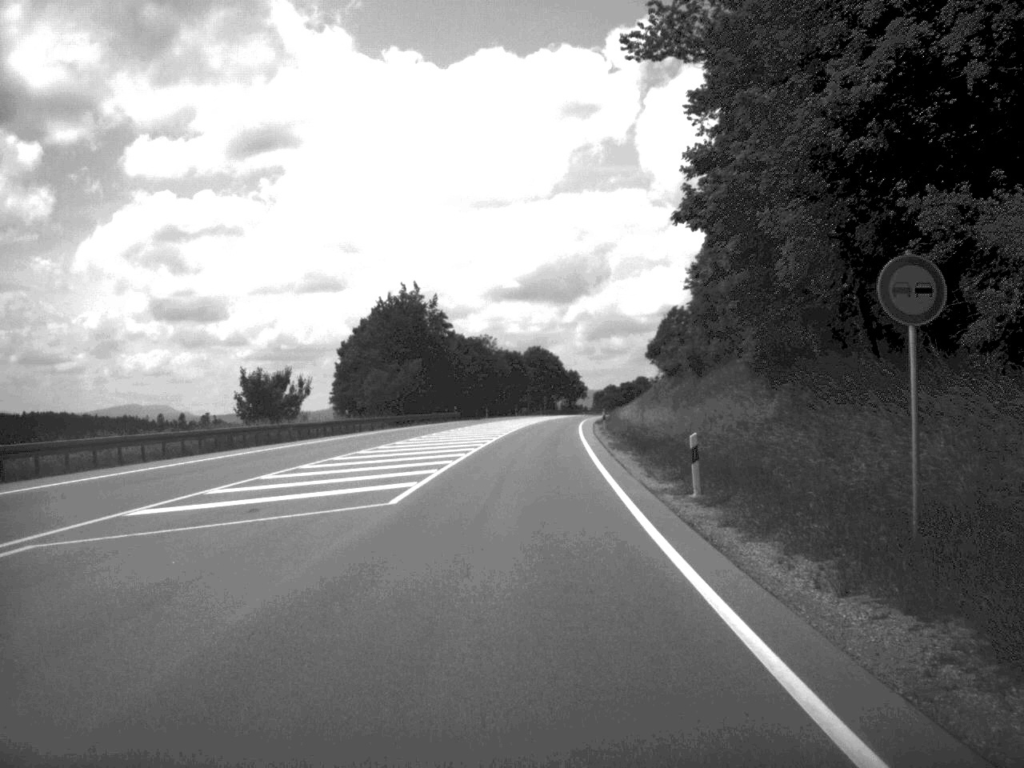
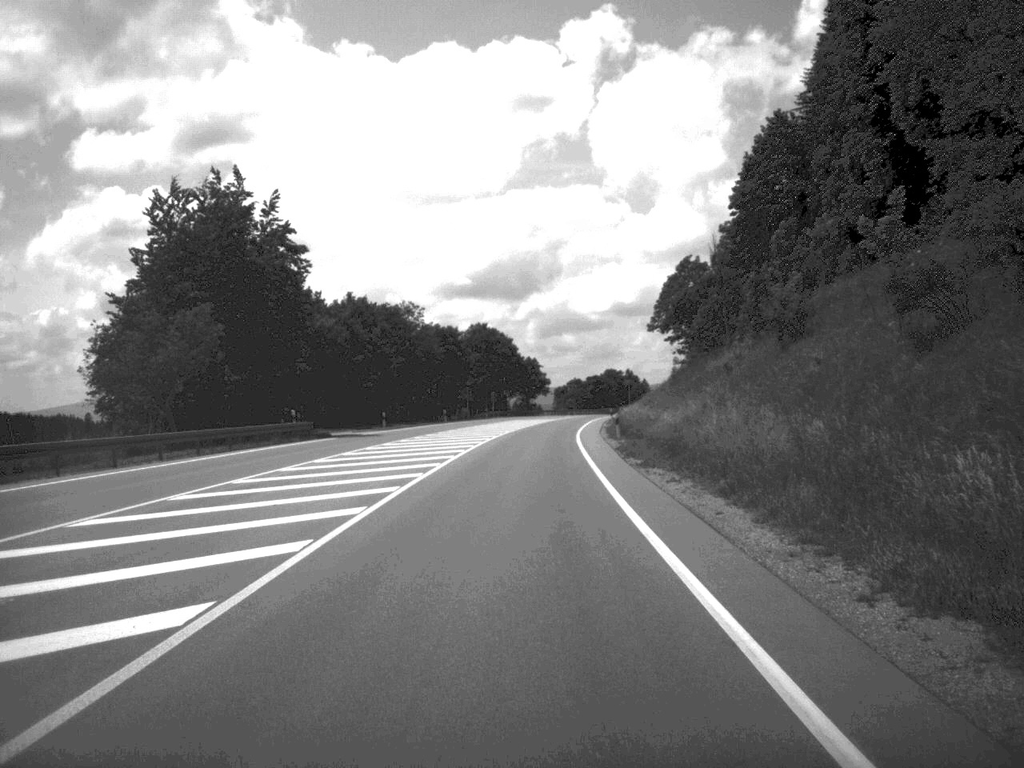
(+1.2, +64.0) m; +2°
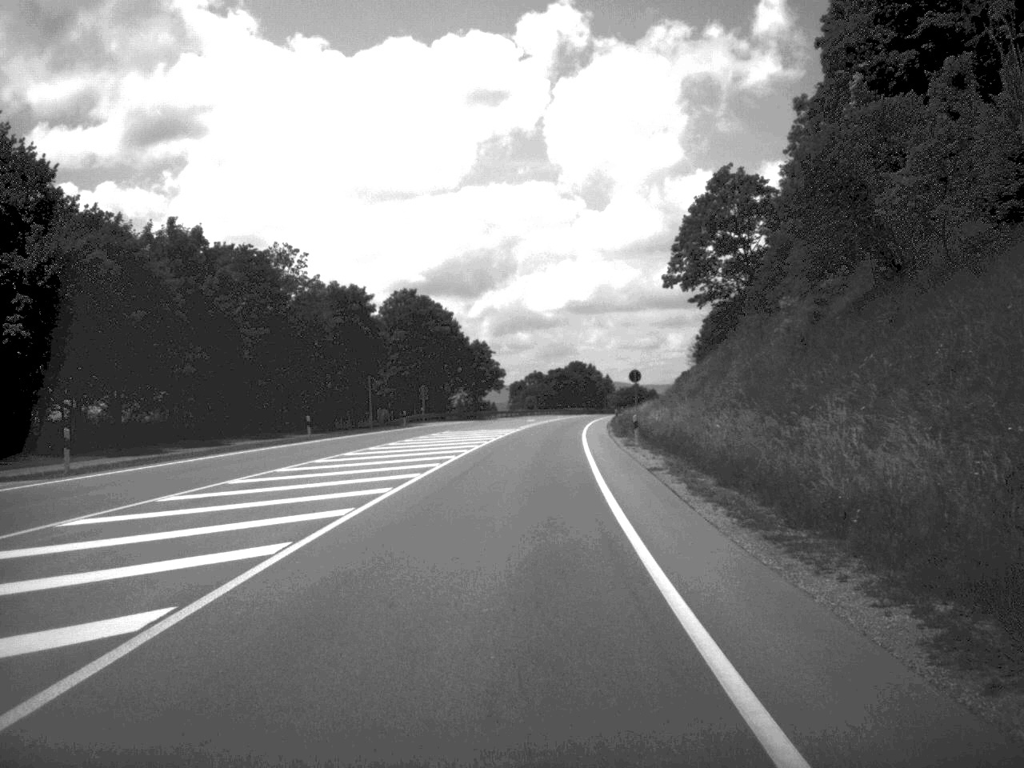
(+0.8, +49.4) m; +2°
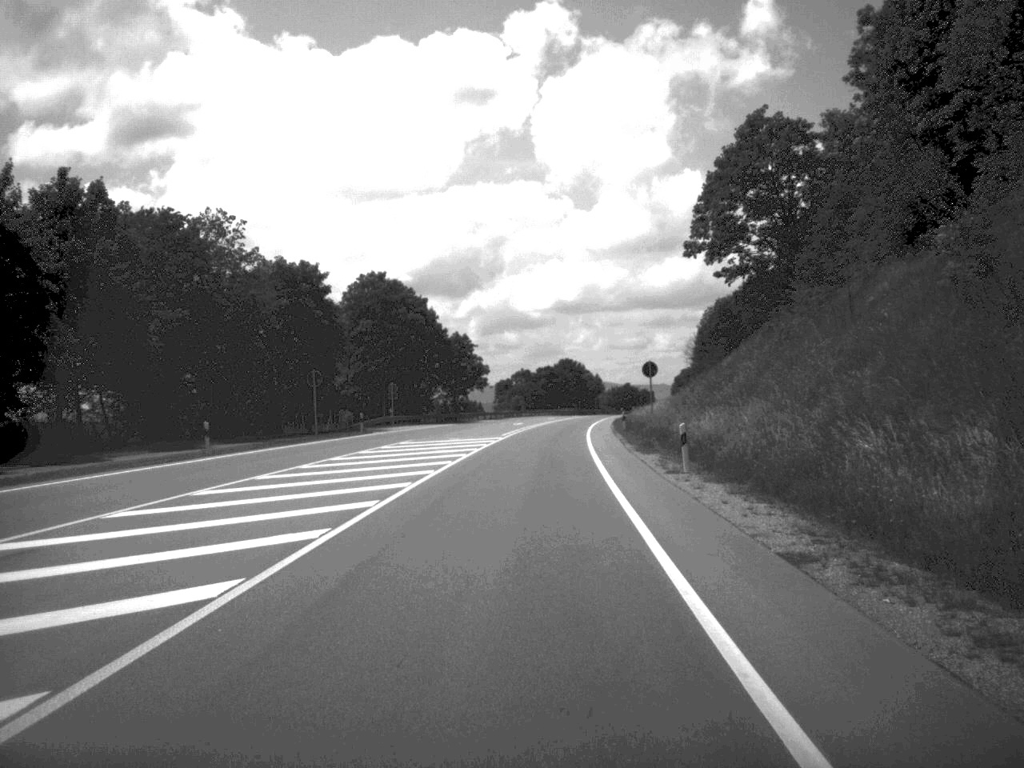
(+0.1, +16.3) m; +1°
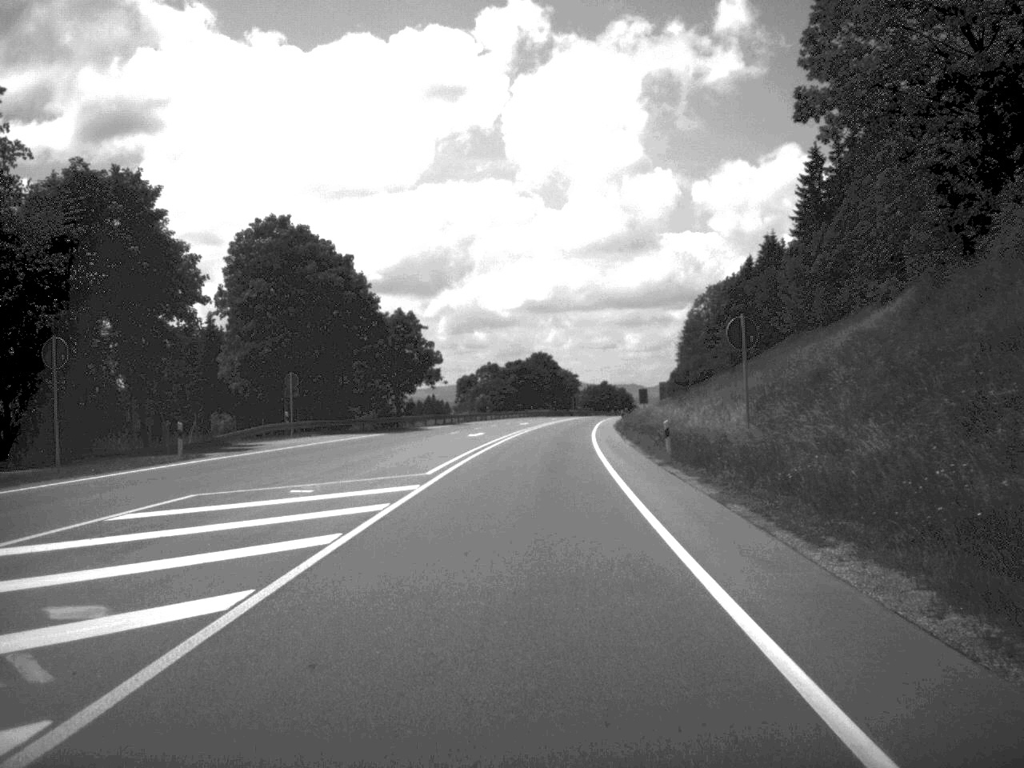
(+0.3, +31.9) m; +1°
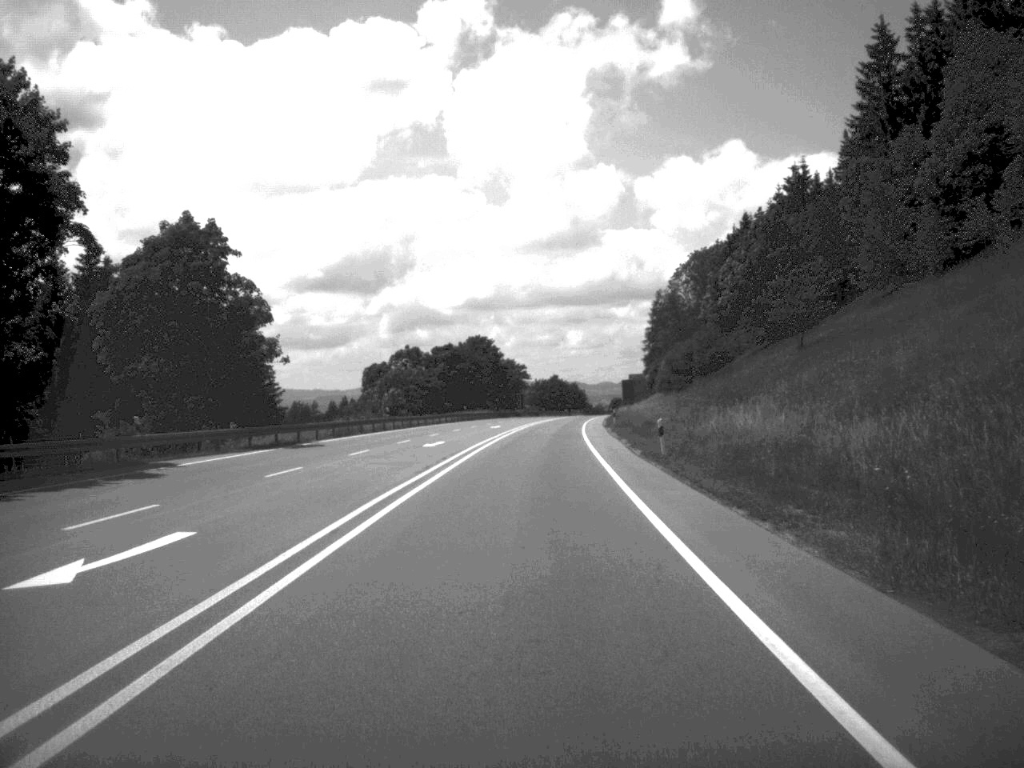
(+1.1, +50.2) m; +2°
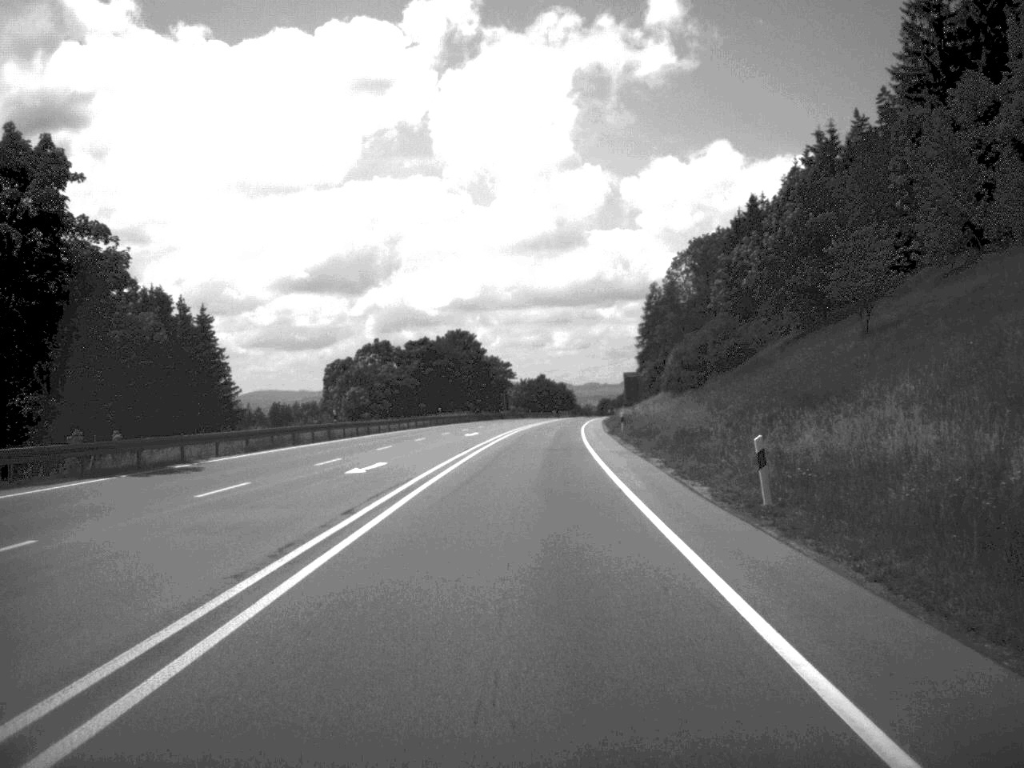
(+0.1, +16.6) m; +1°
